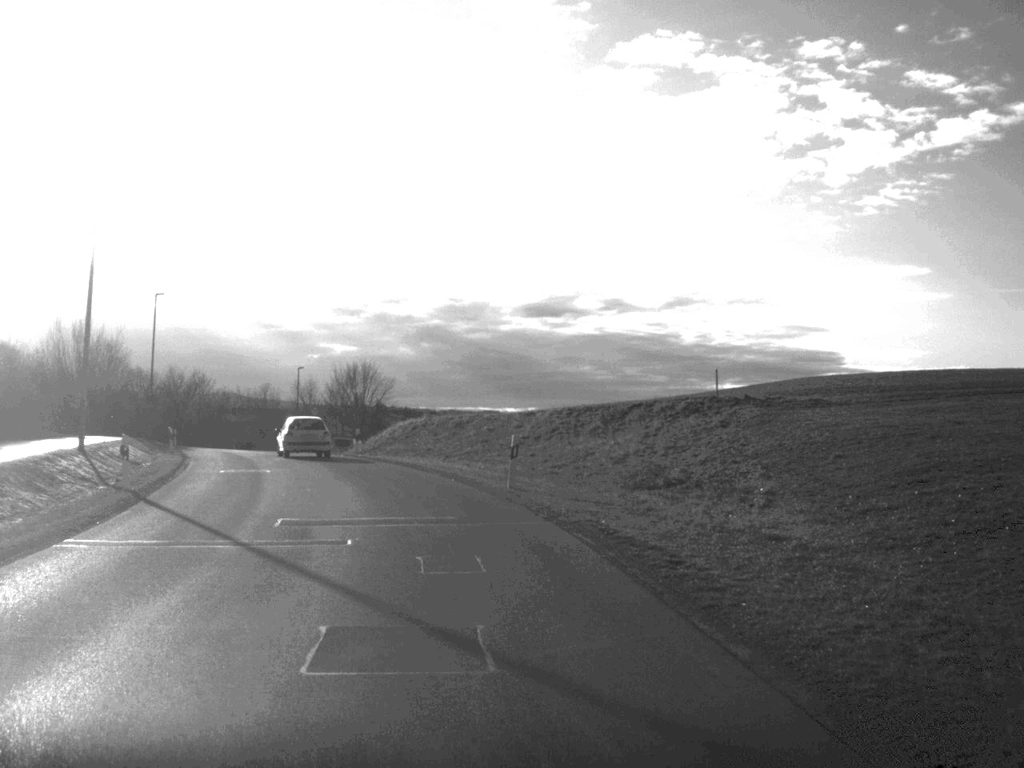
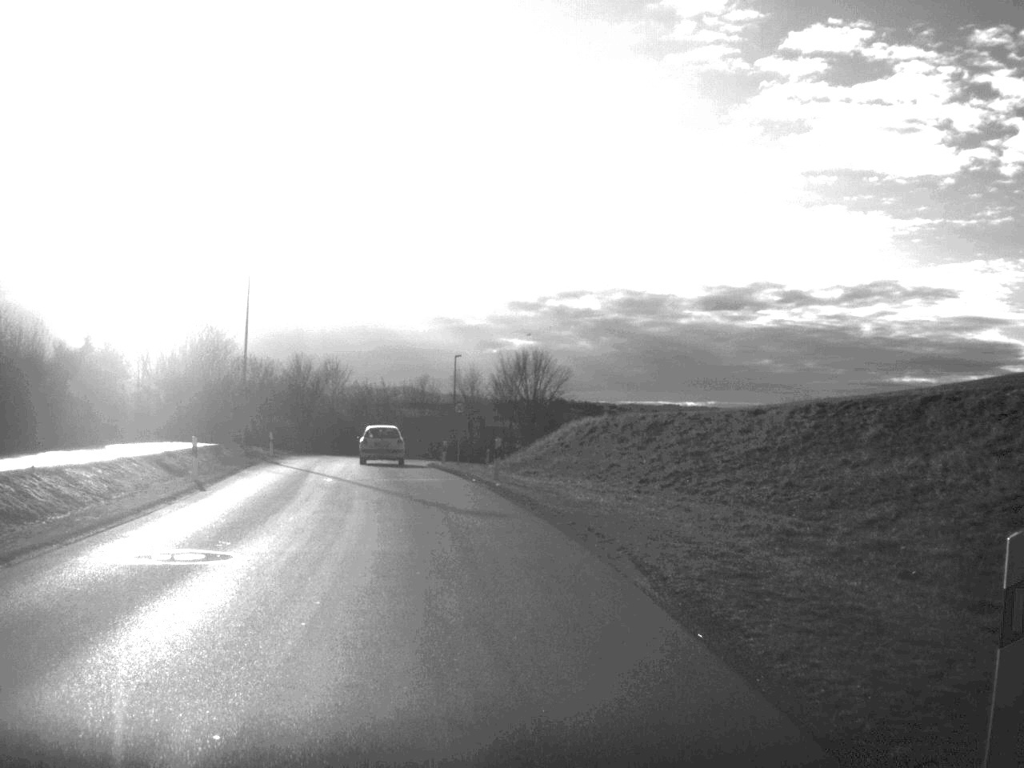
(-1.3, +18.6) m; -8°
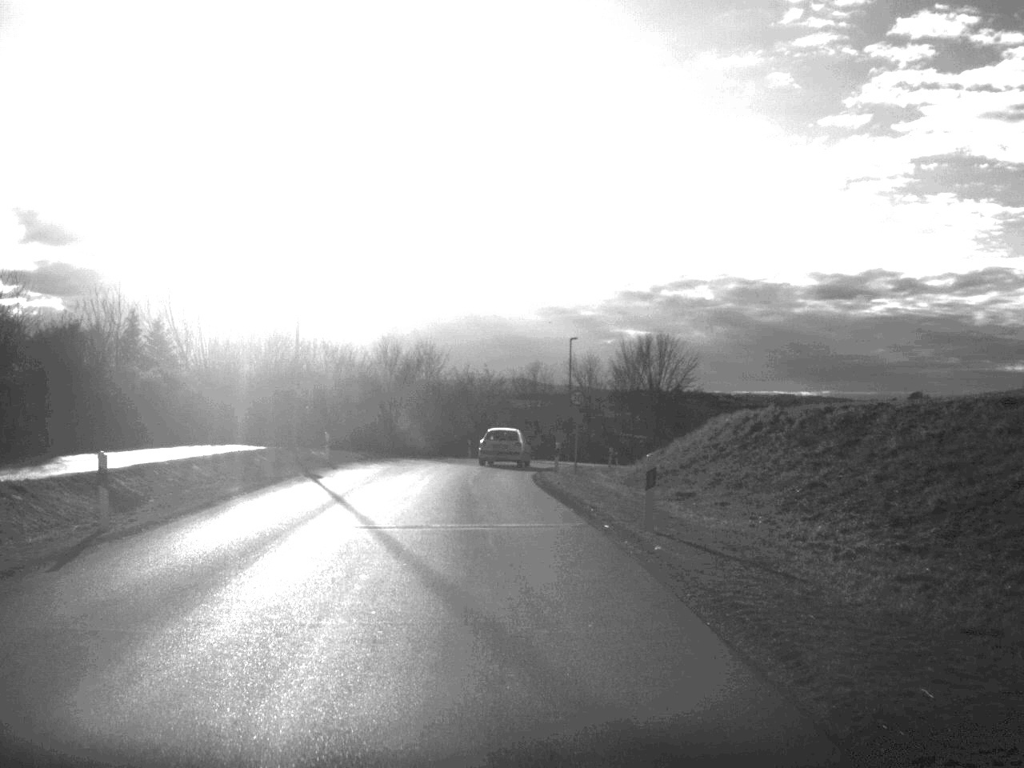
(-0.6, +13.6) m; -5°
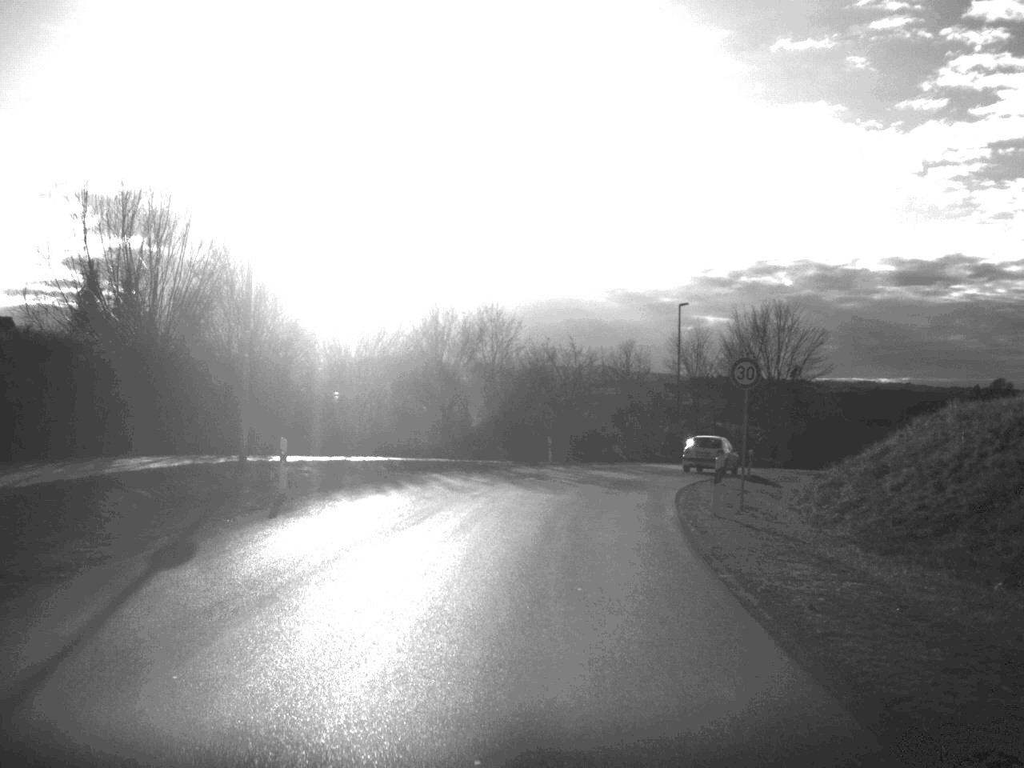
(-0.8, +19.4) m; -4°
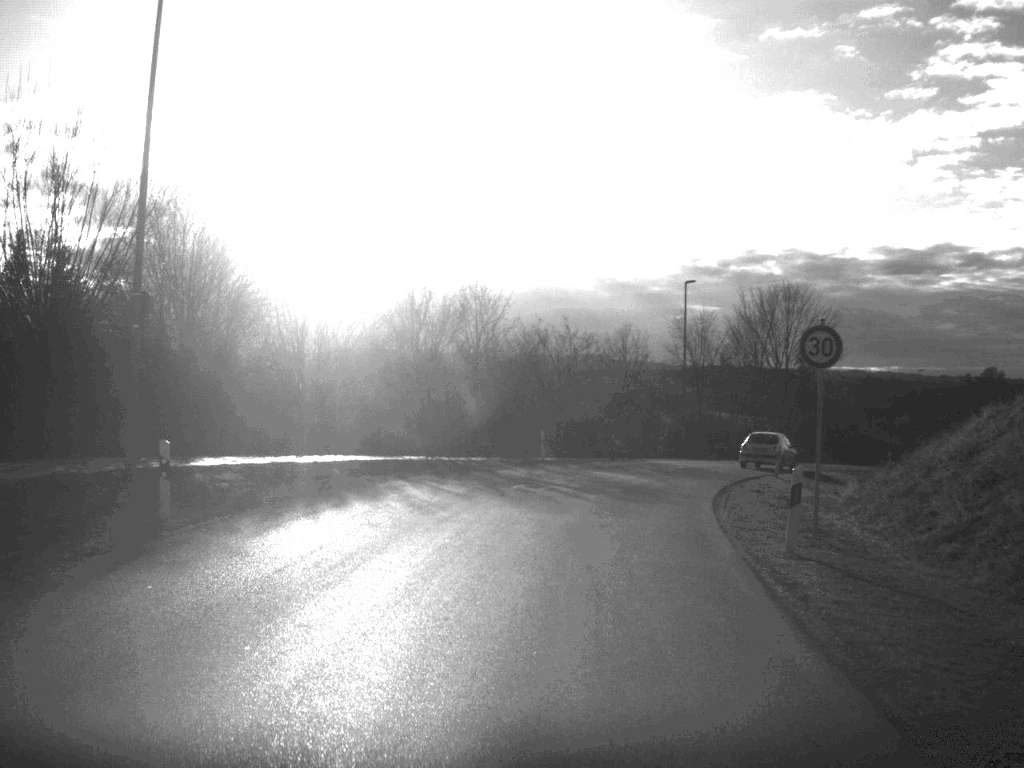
(0.0, +6.9) m; +1°
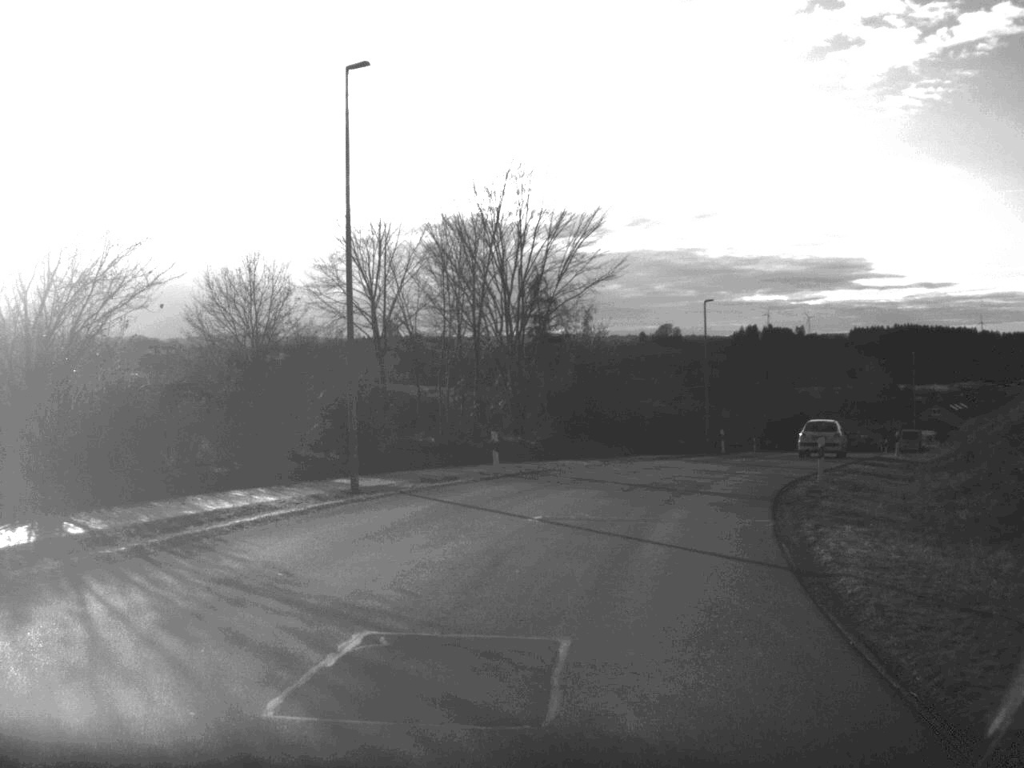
(+4.0, +35.5) m; +15°
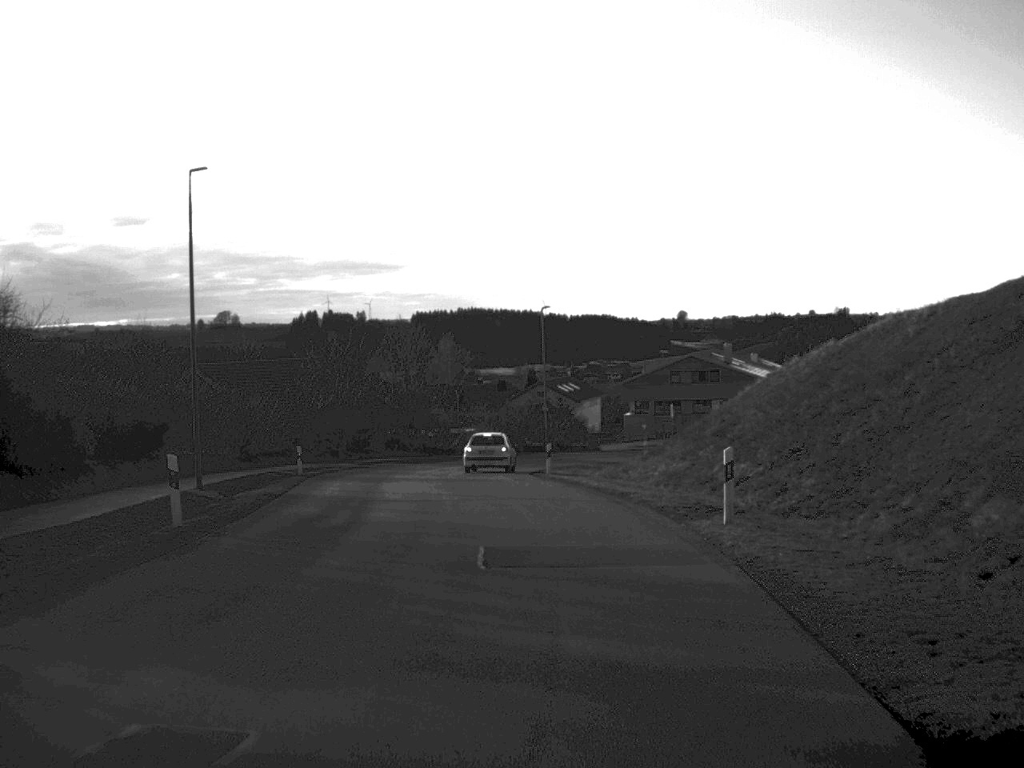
(+6.5, +36.2) m; +19°
